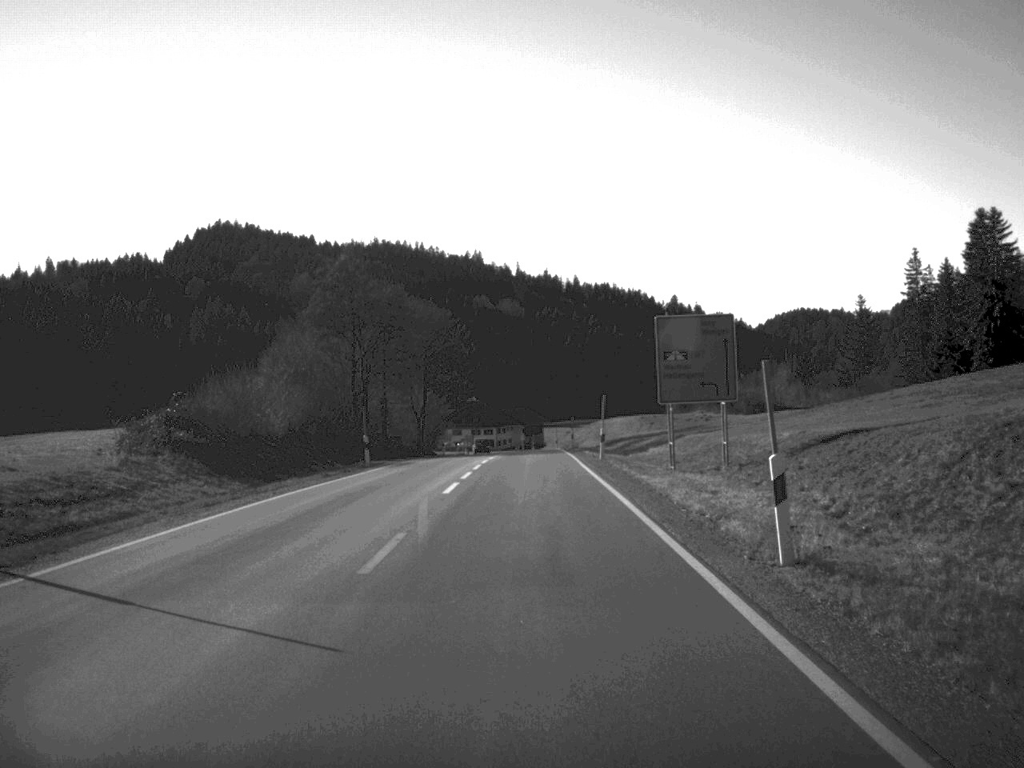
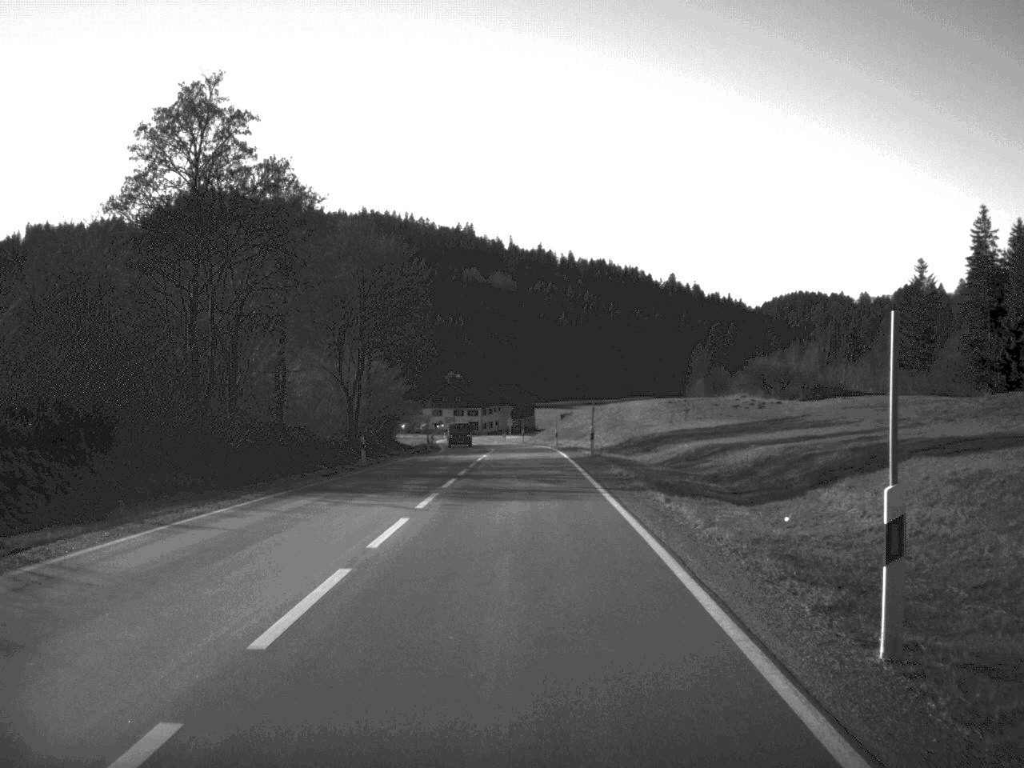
(+0.2, +33.8) m; 0°
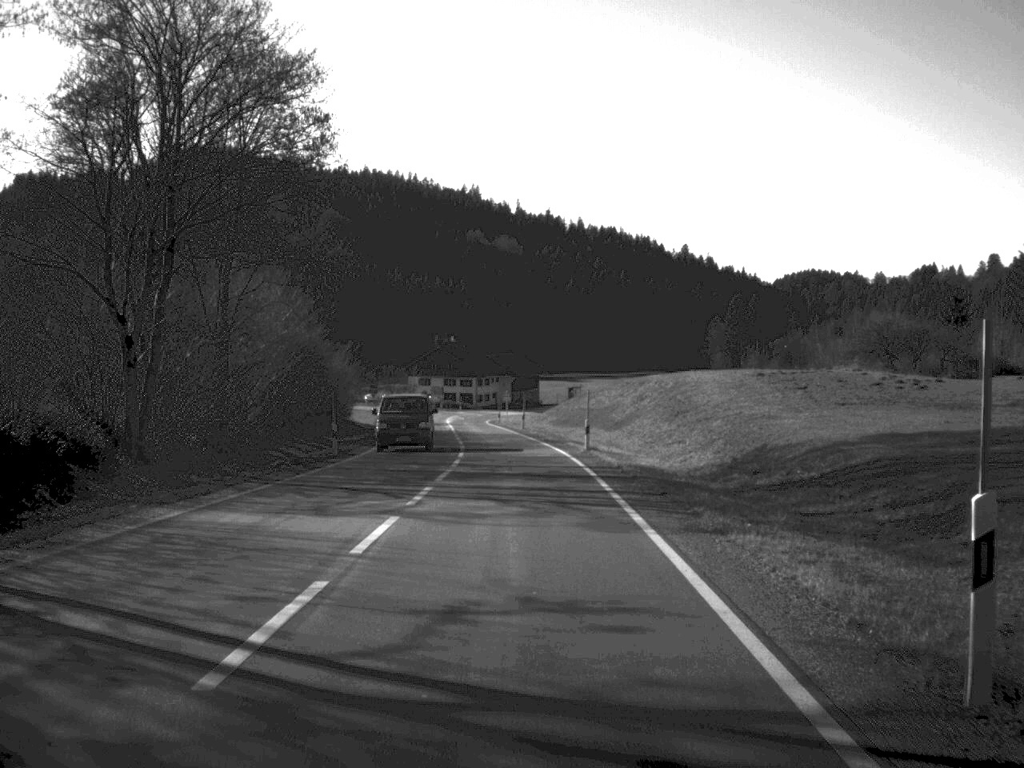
(0.0, +37.5) m; 0°
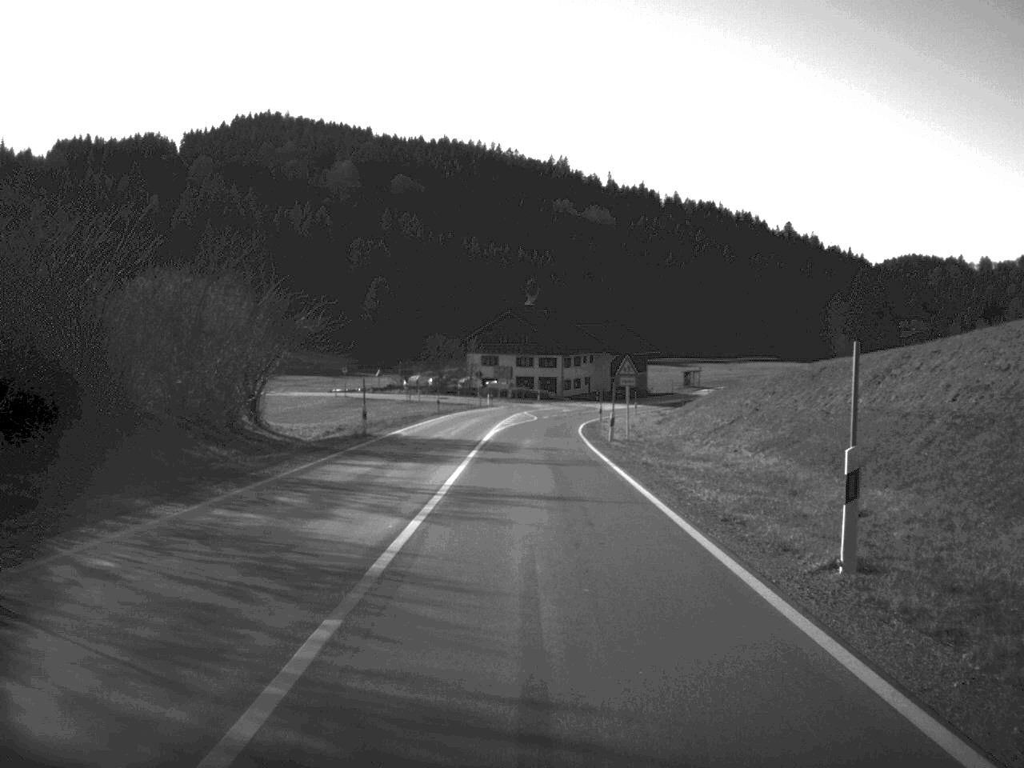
(-2.1, +62.2) m; -4°
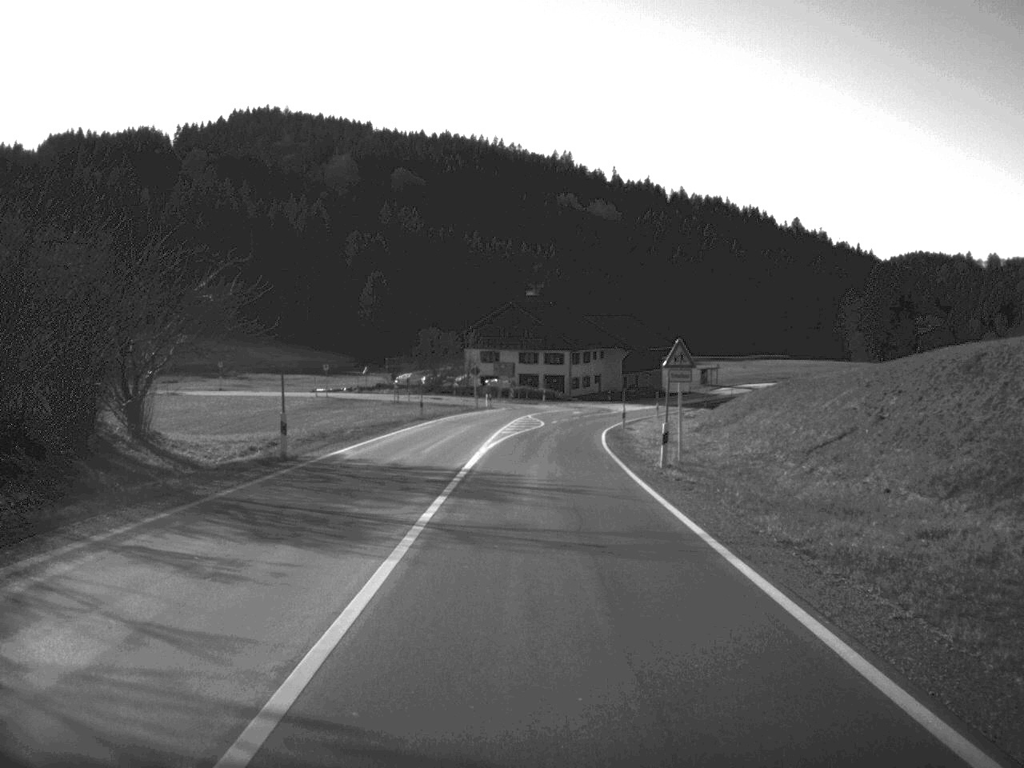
(0.0, +14.8) m; 0°
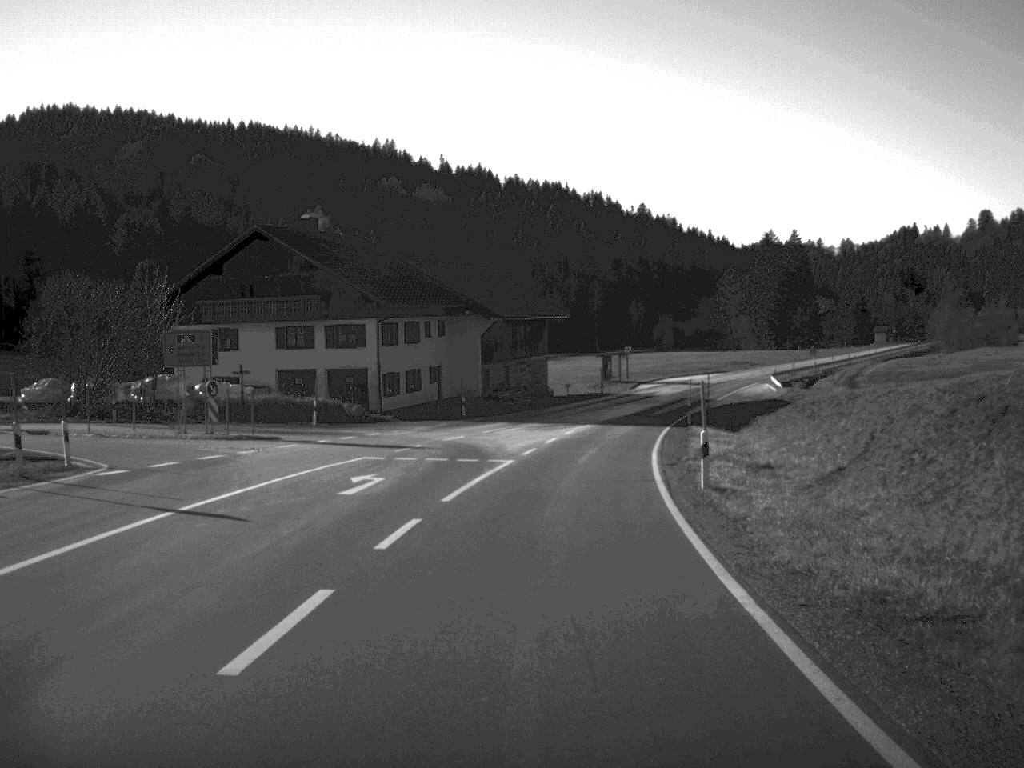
(+3.6, +70.3) m; +7°
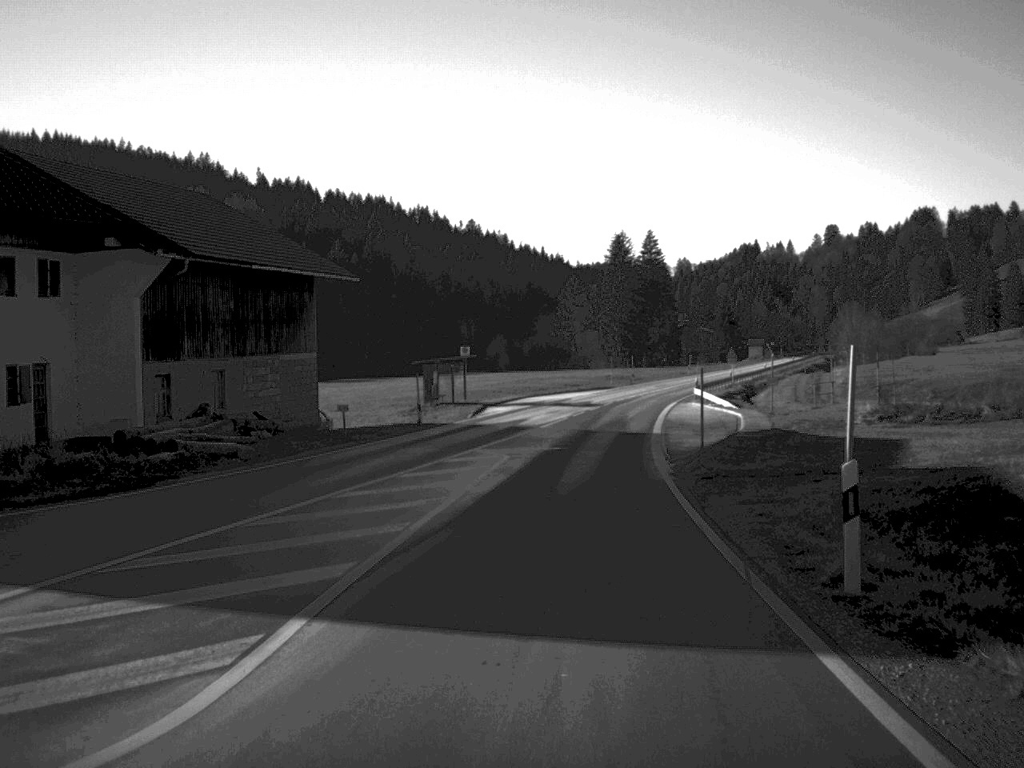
(+2.9, +43.6) m; +8°
